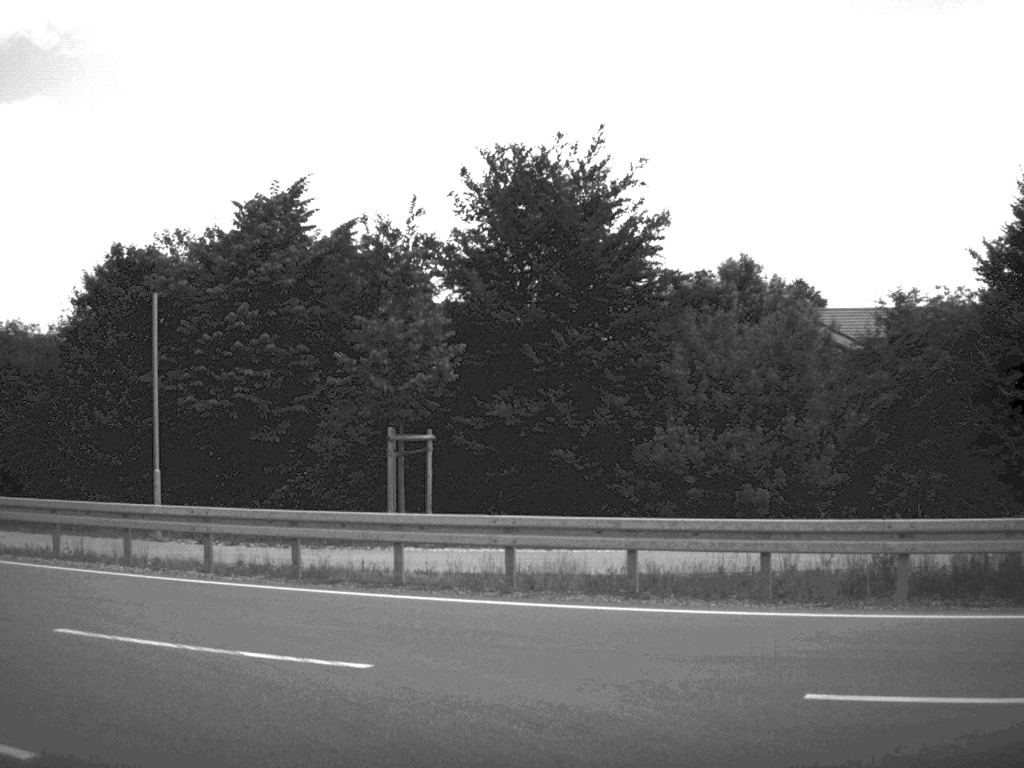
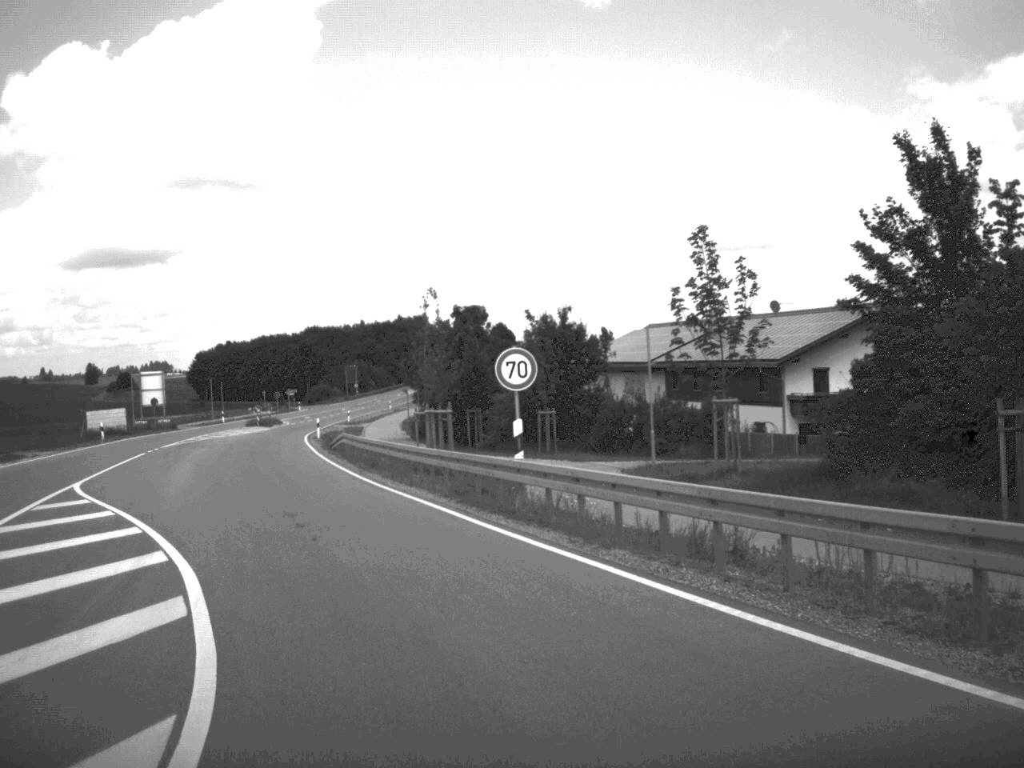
(-6.0, +11.4) m; -47°
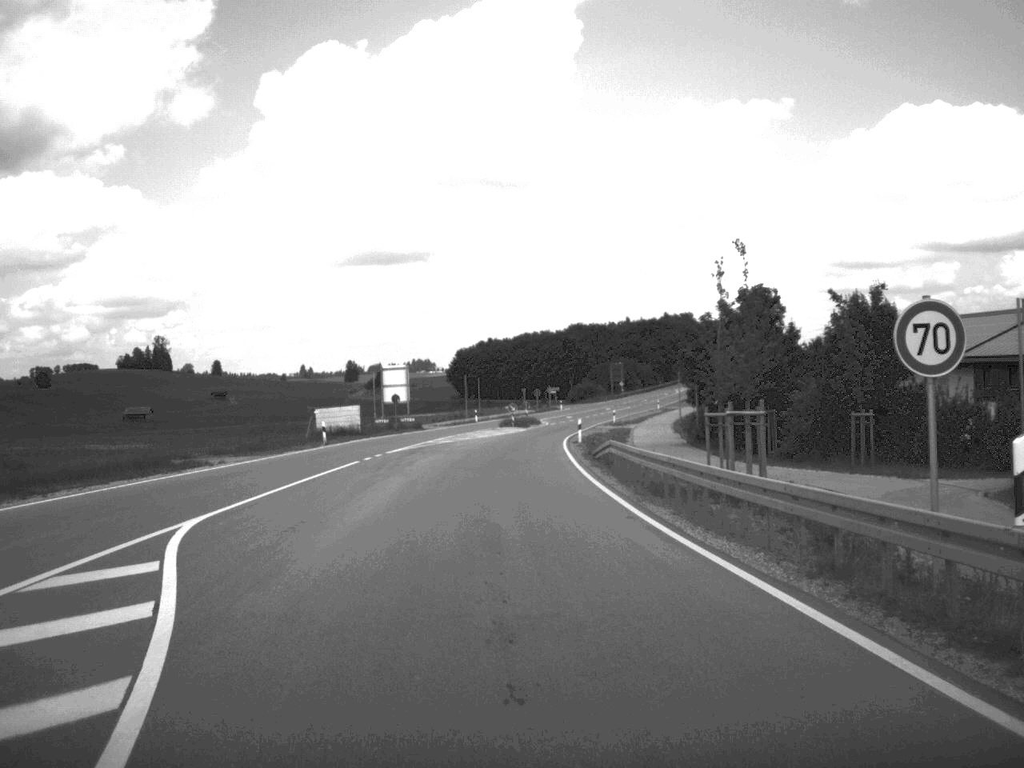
(-1.2, +10.0) m; -12°
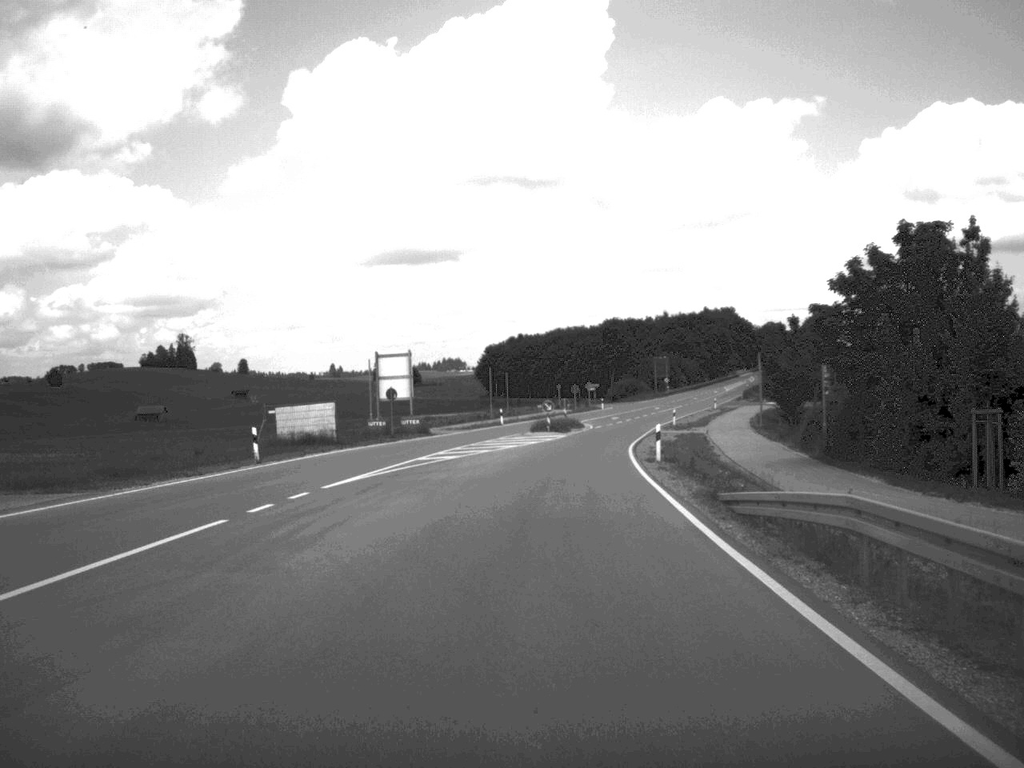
(-0.4, +21.2) m; -1°
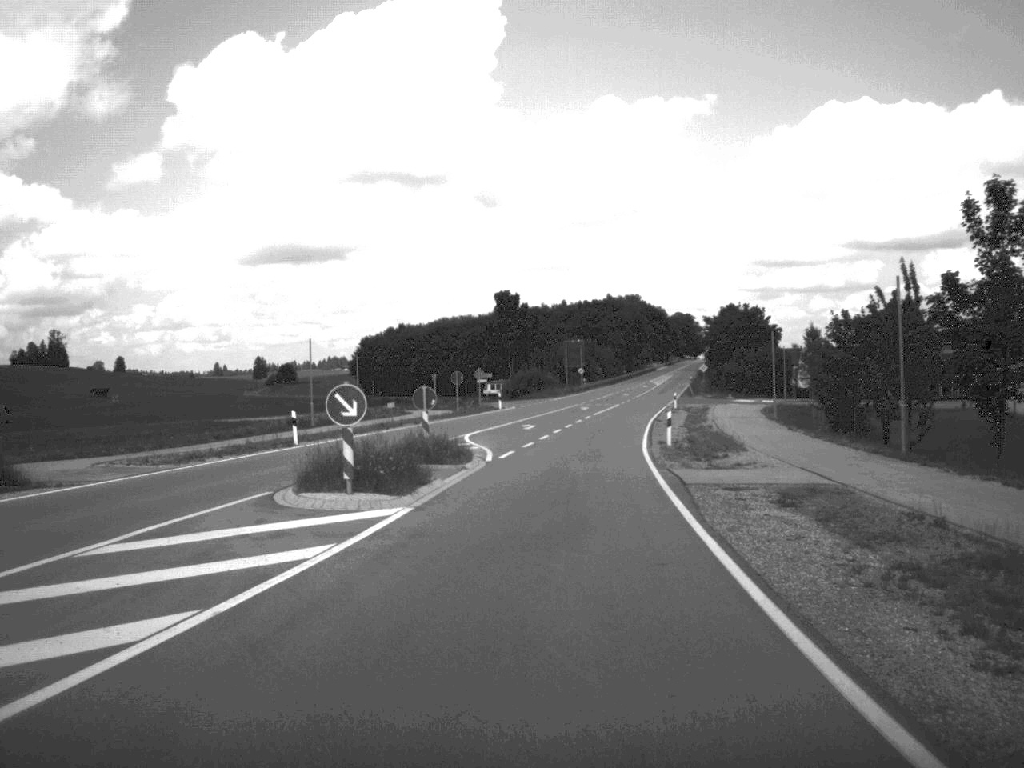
(+1.9, +45.9) m; +5°
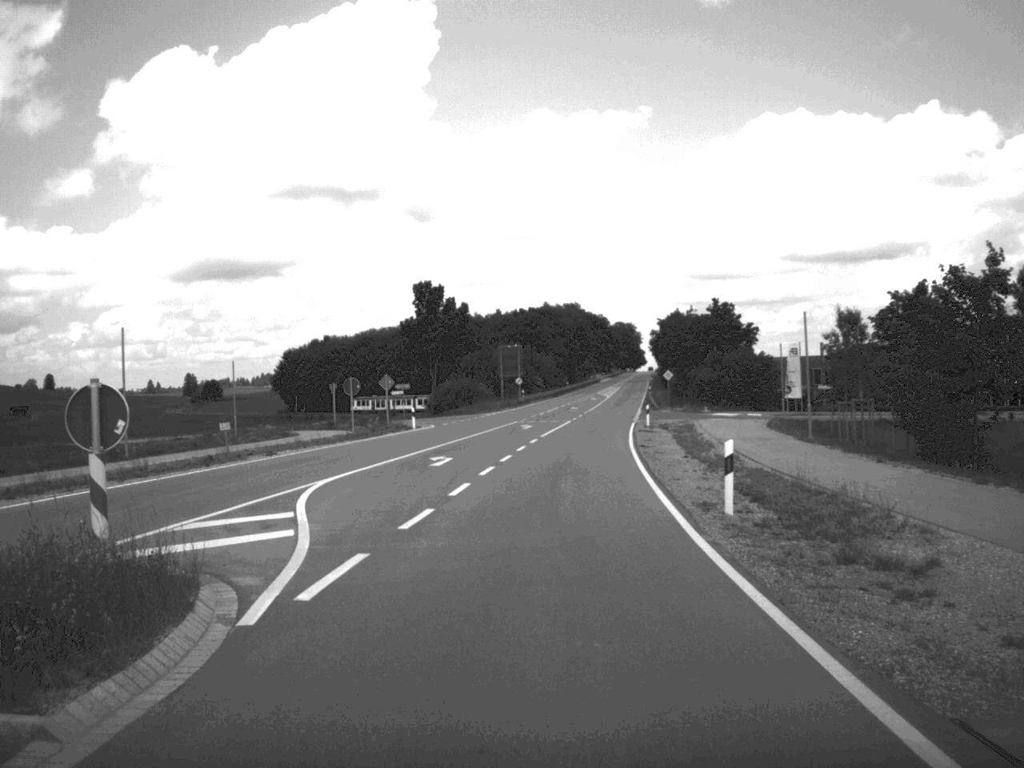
(+0.6, +21.1) m; +3°
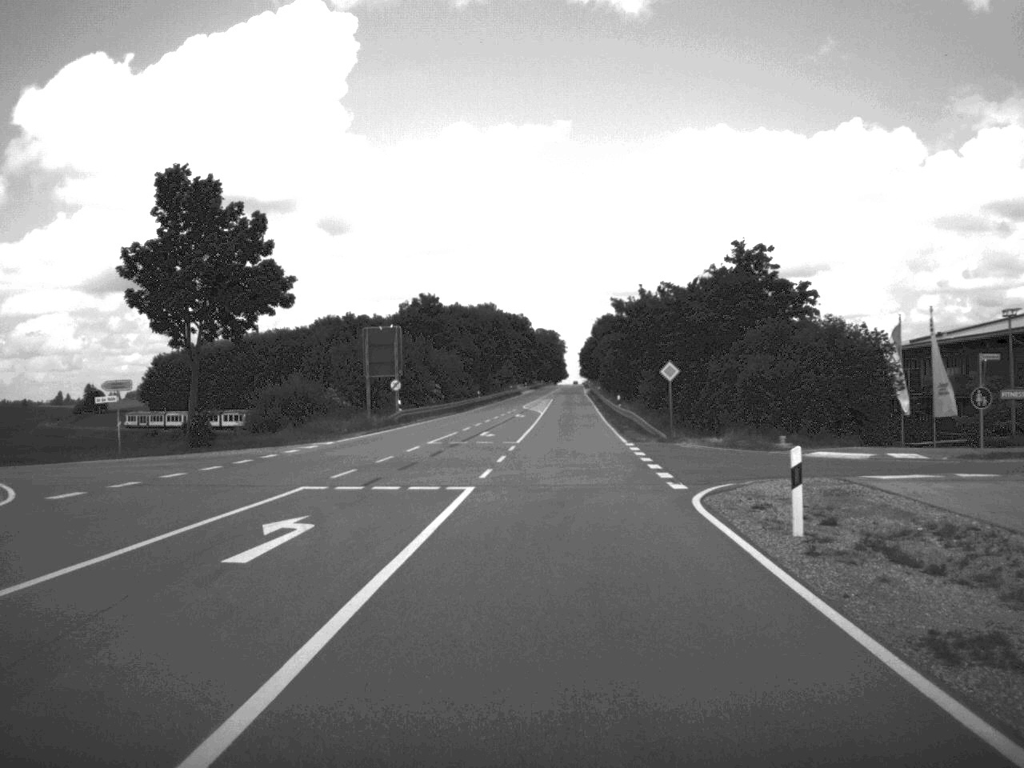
(+1.7, +48.1) m; +4°
